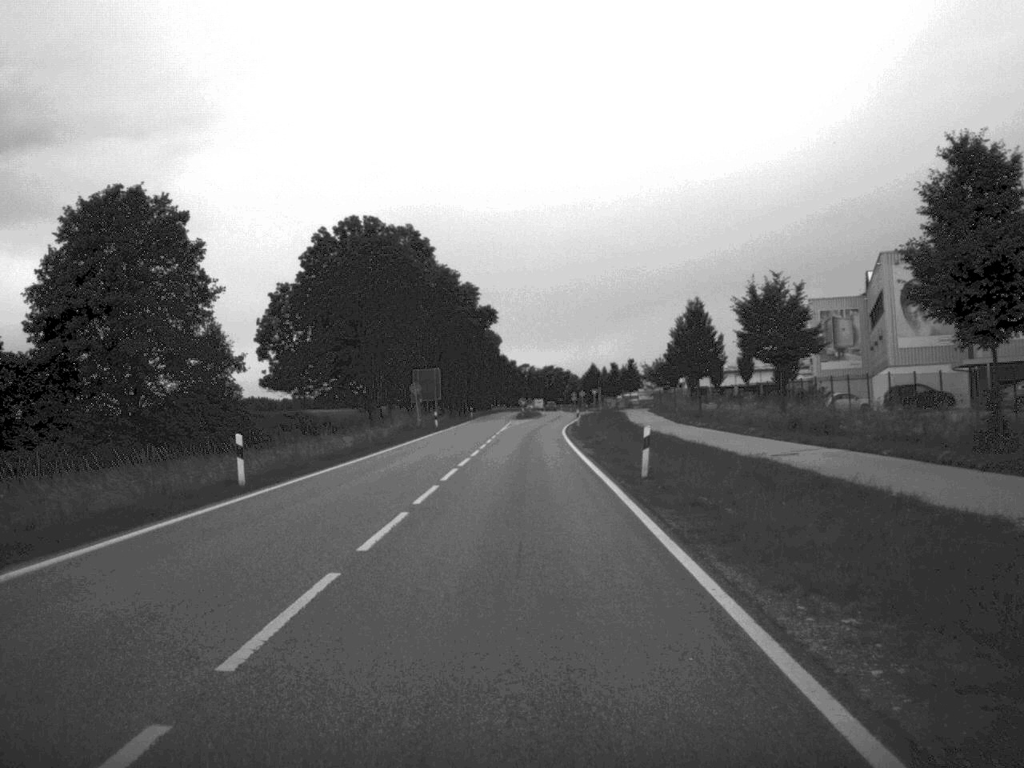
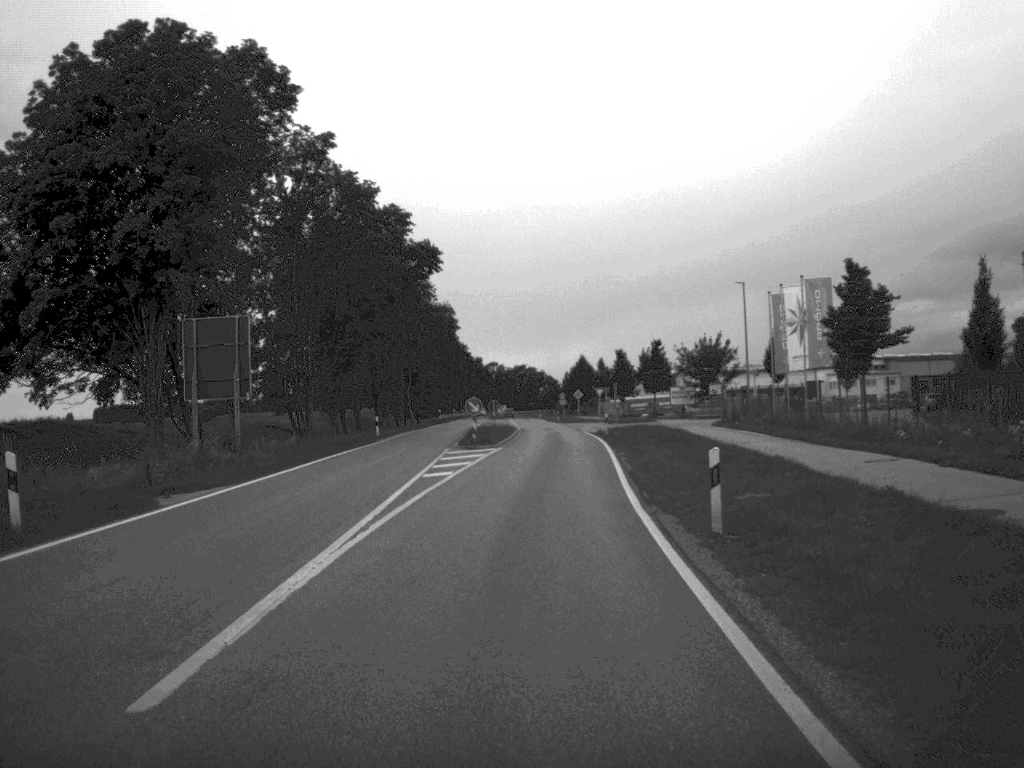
(+0.3, +59.9) m; +1°
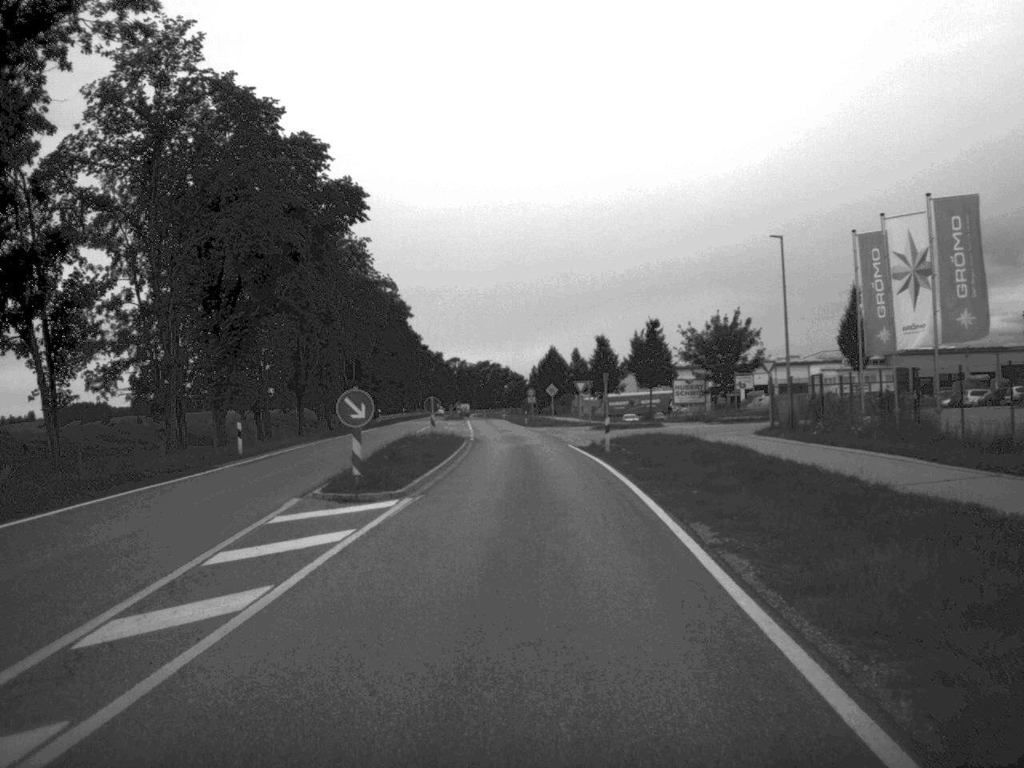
(+0.3, +23.1) m; +1°
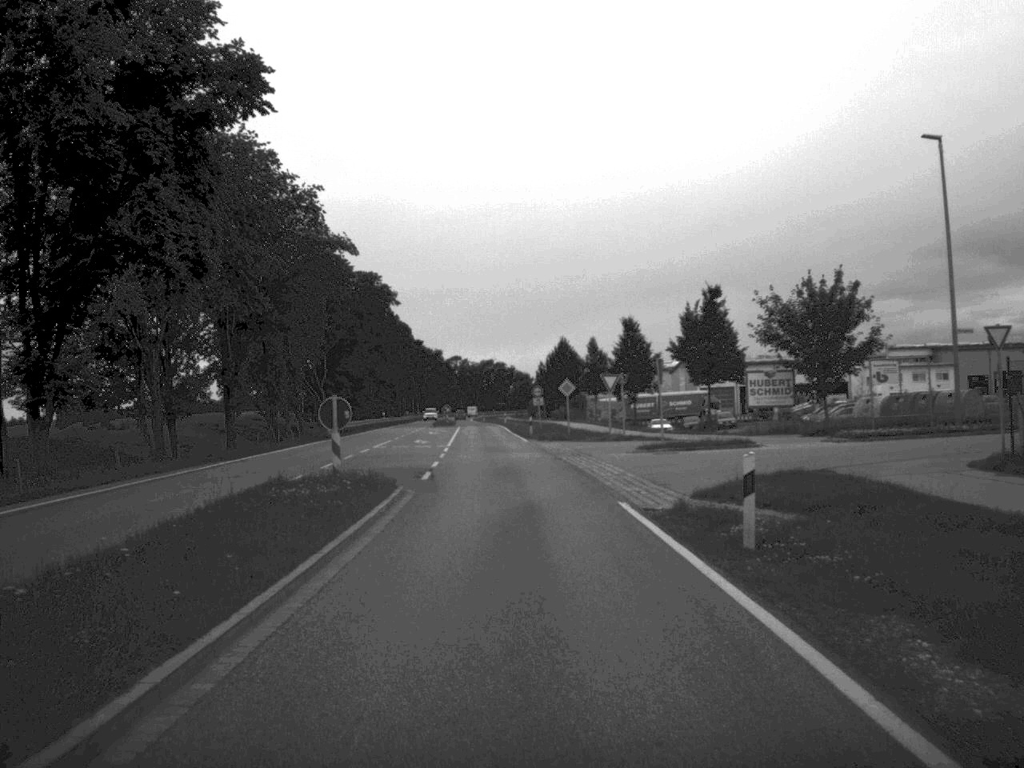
(+0.1, +24.2) m; 0°
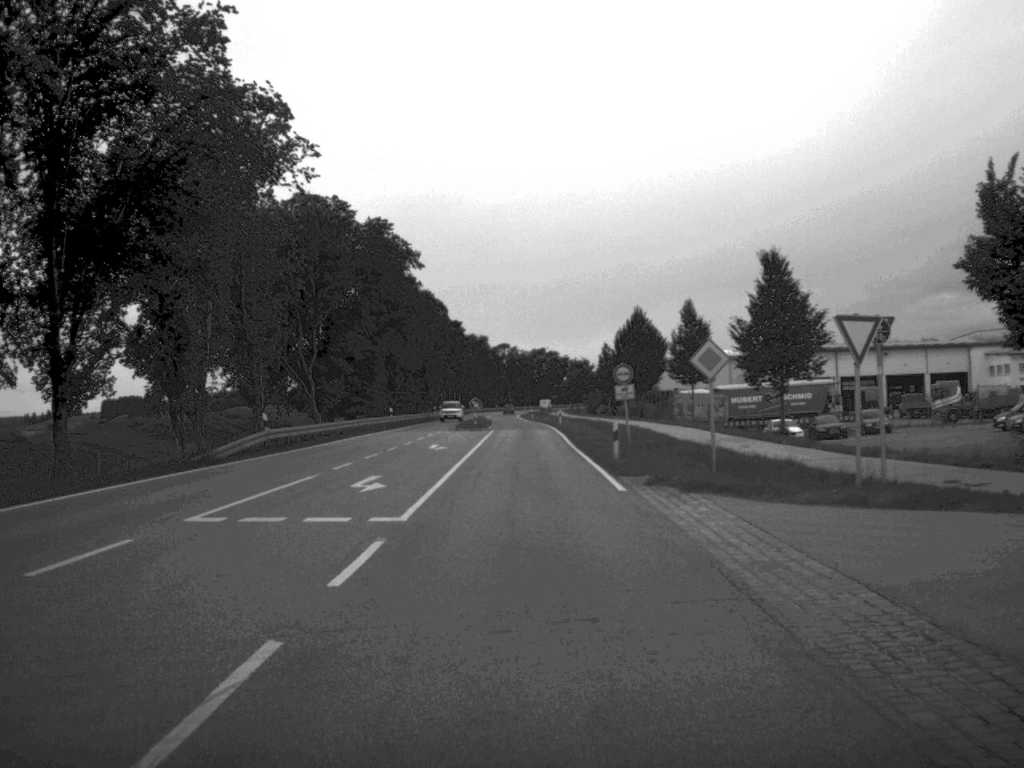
(-0.7, +32.9) m; -2°
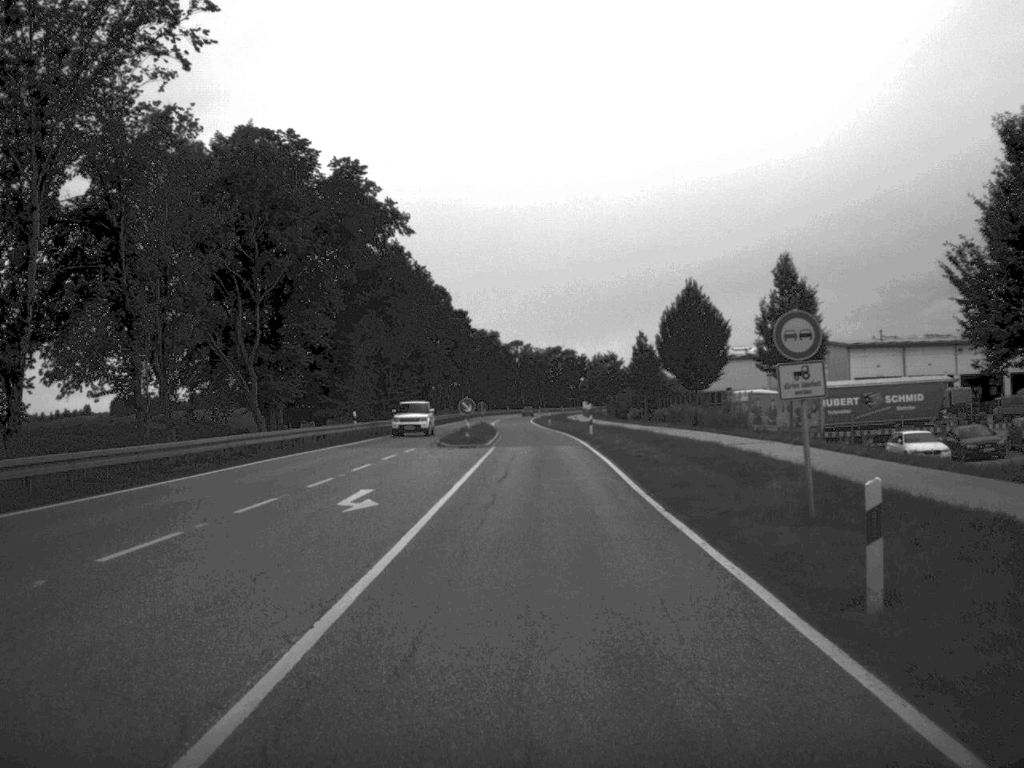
(-0.2, +23.5) m; -1°
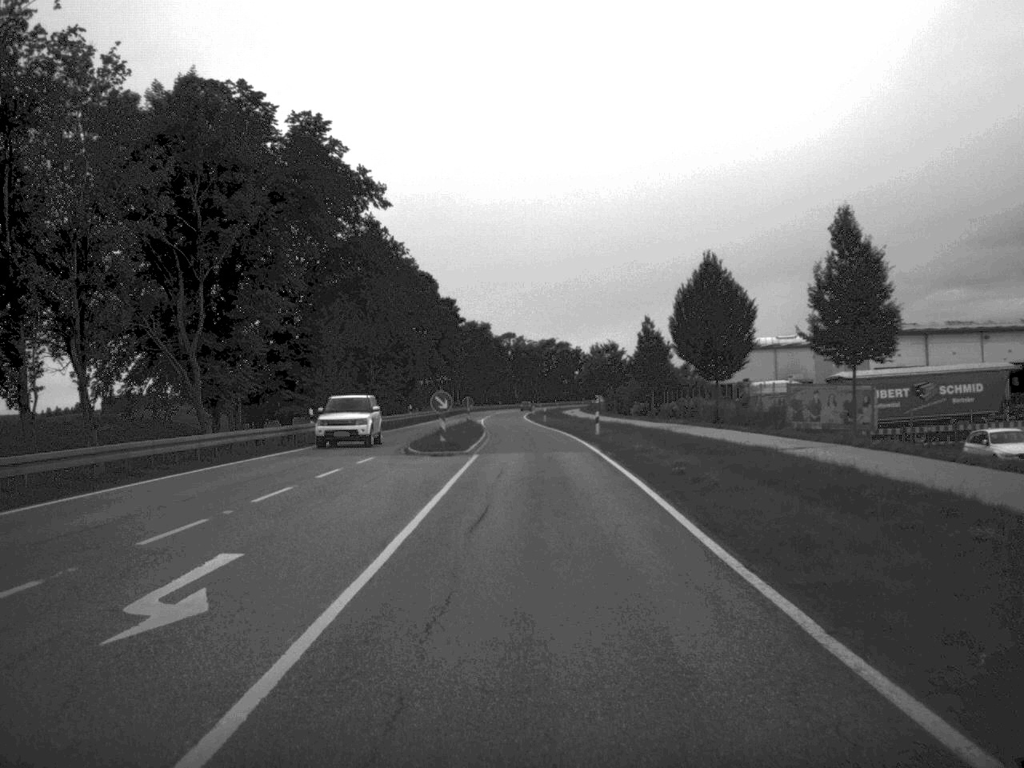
(0.0, +10.4) m; 0°
